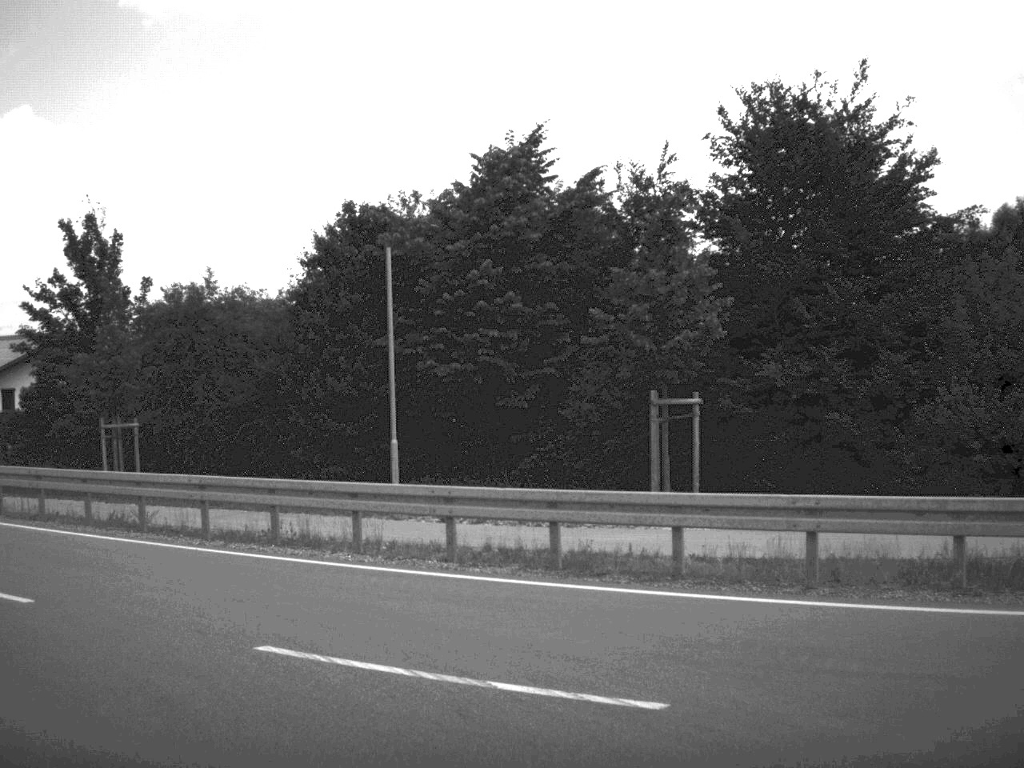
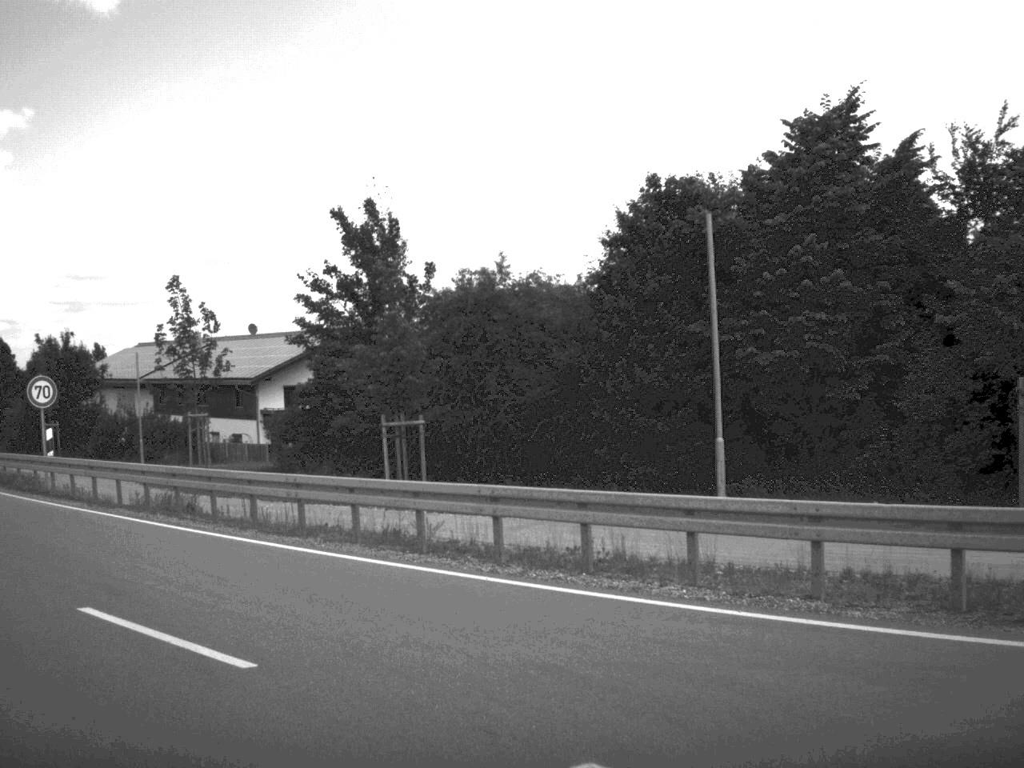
(-0.4, +3.0) m; -13°
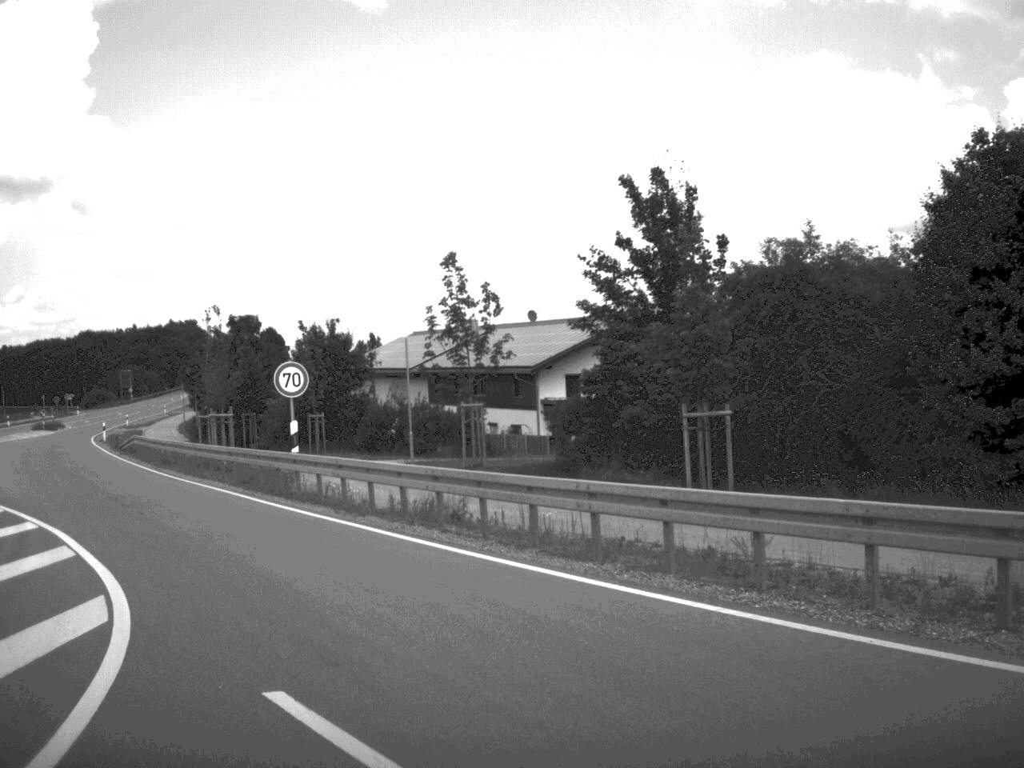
(-0.4, +3.5) m; -12°
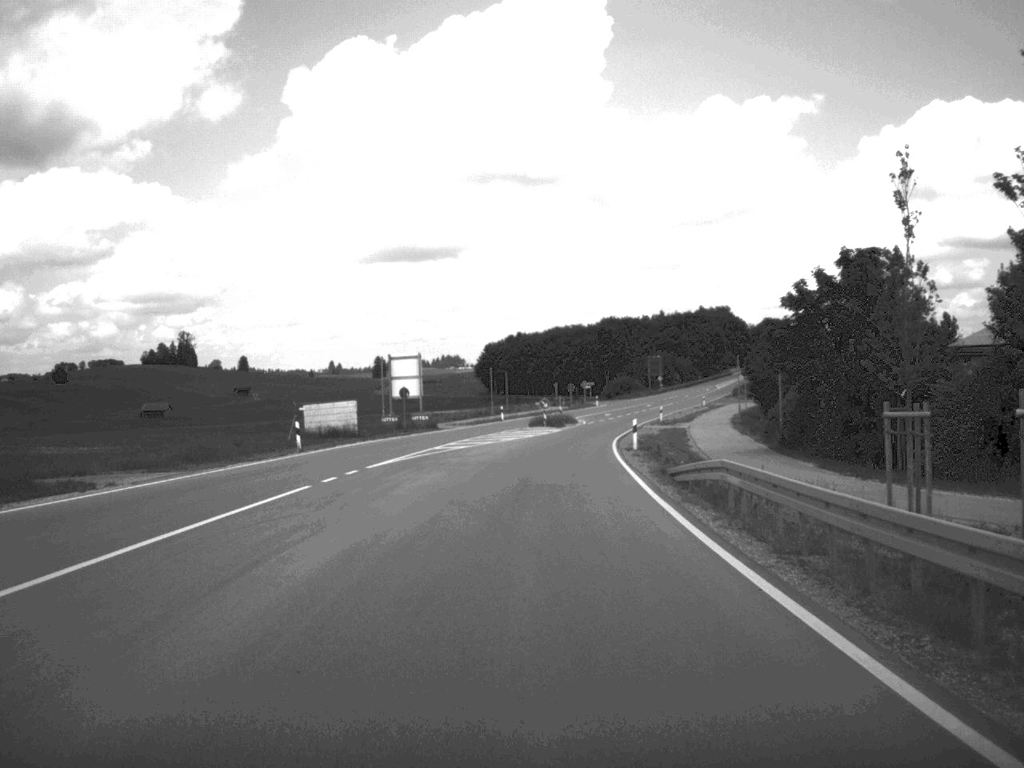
(-8.9, +27.1) m; -23°
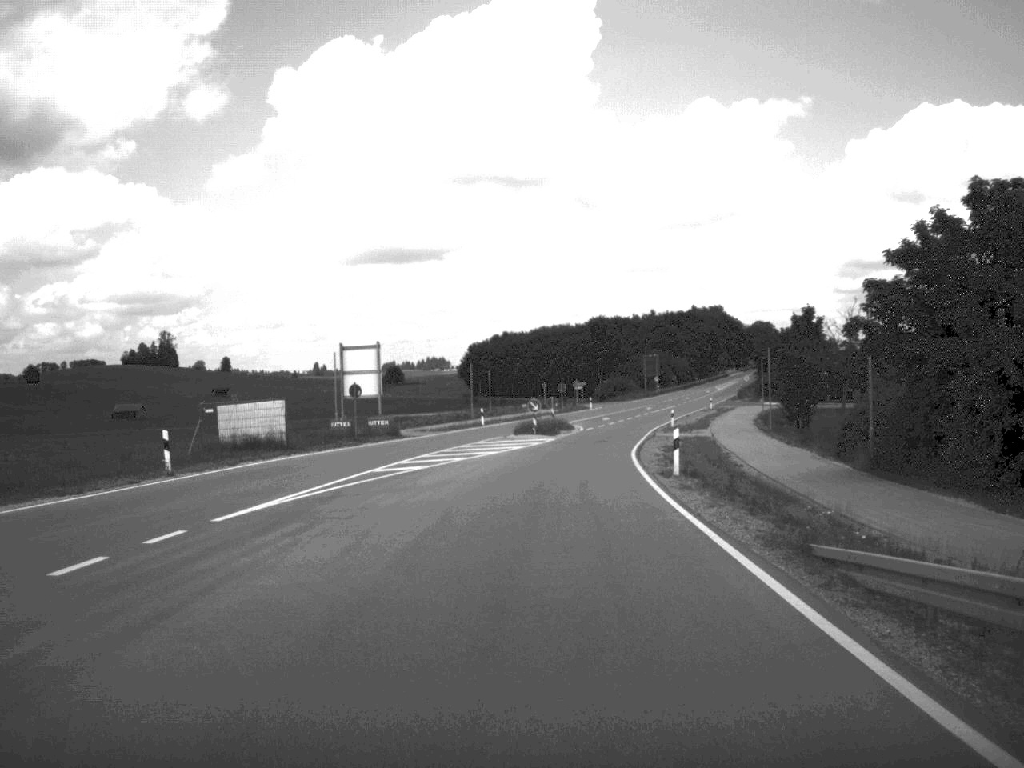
(0.0, +15.0) m; +1°
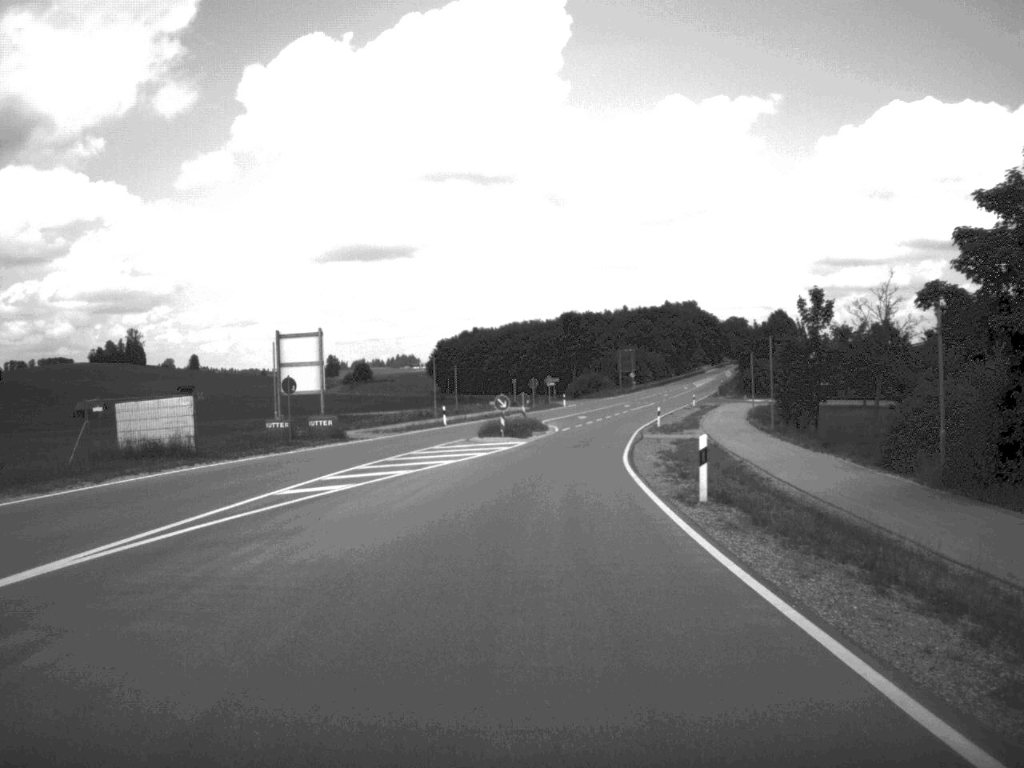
(+0.1, +8.7) m; +1°
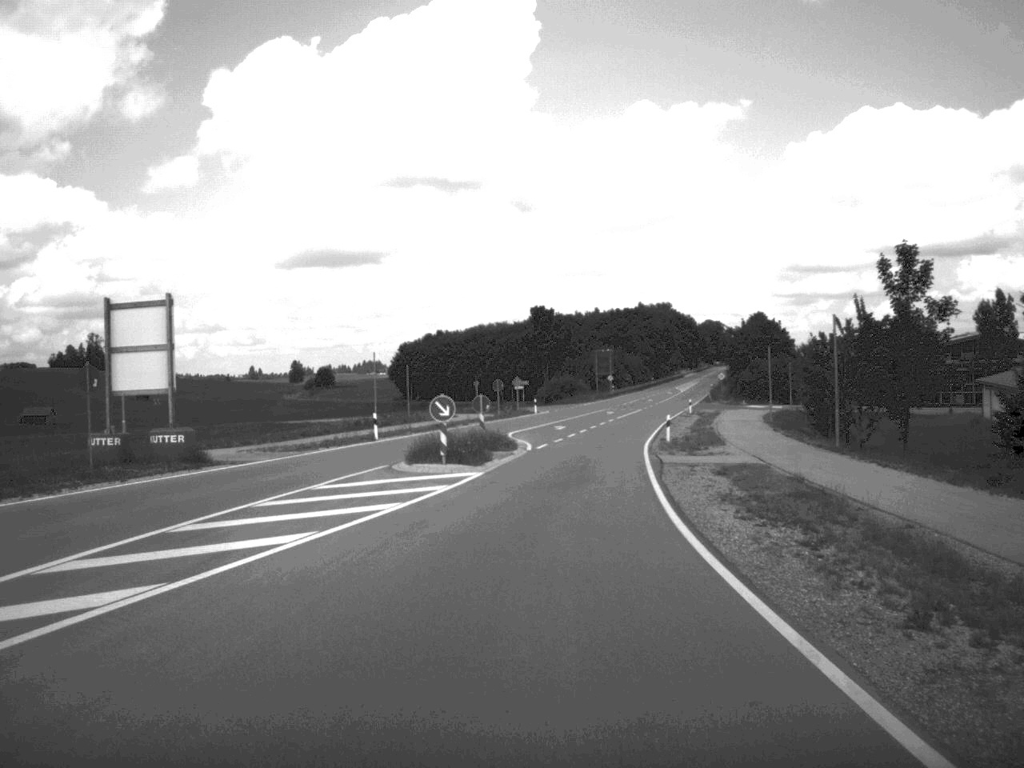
(+0.2, +18.4) m; +1°
